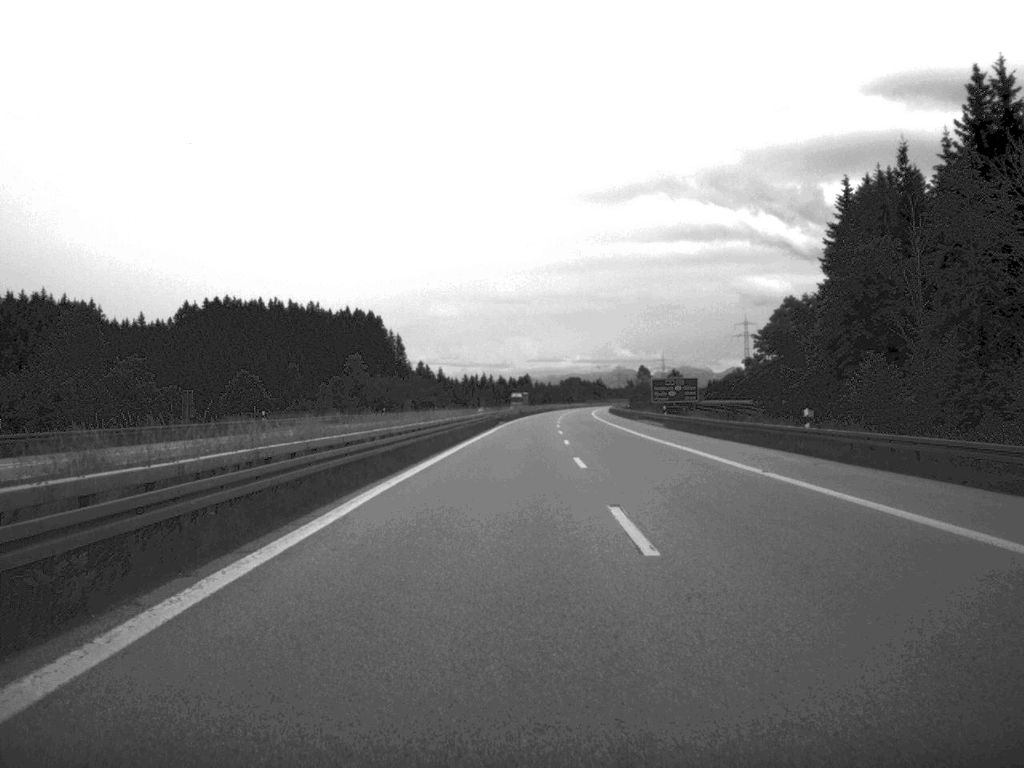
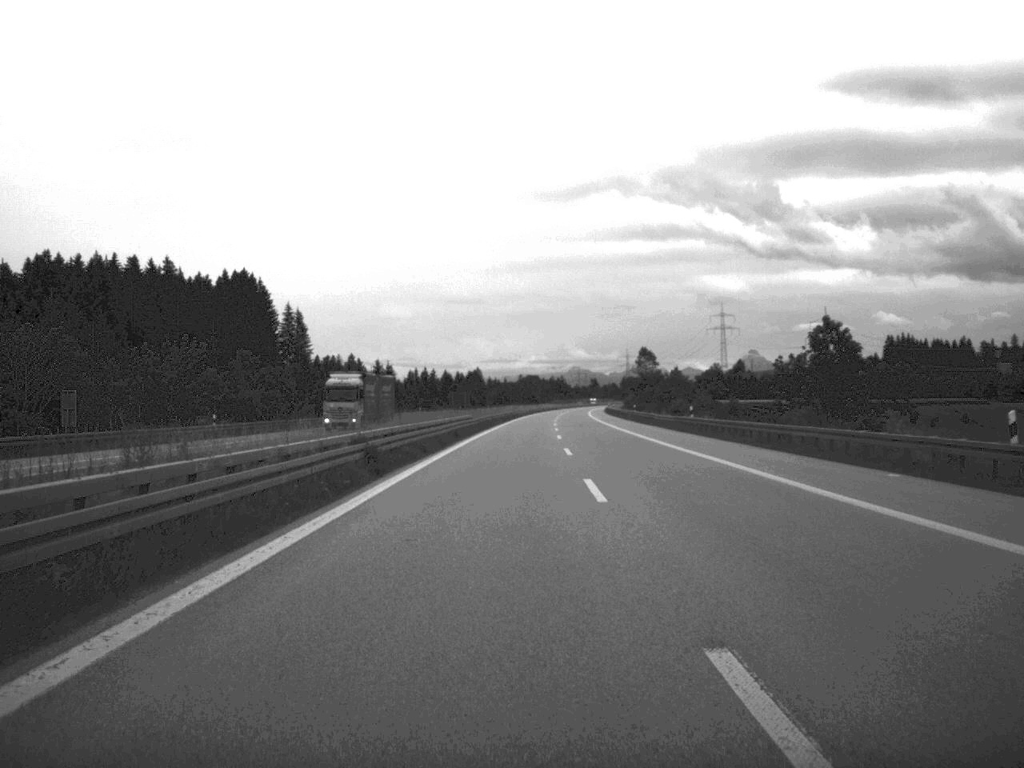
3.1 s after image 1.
(+1.8, +117.0) m; +2°
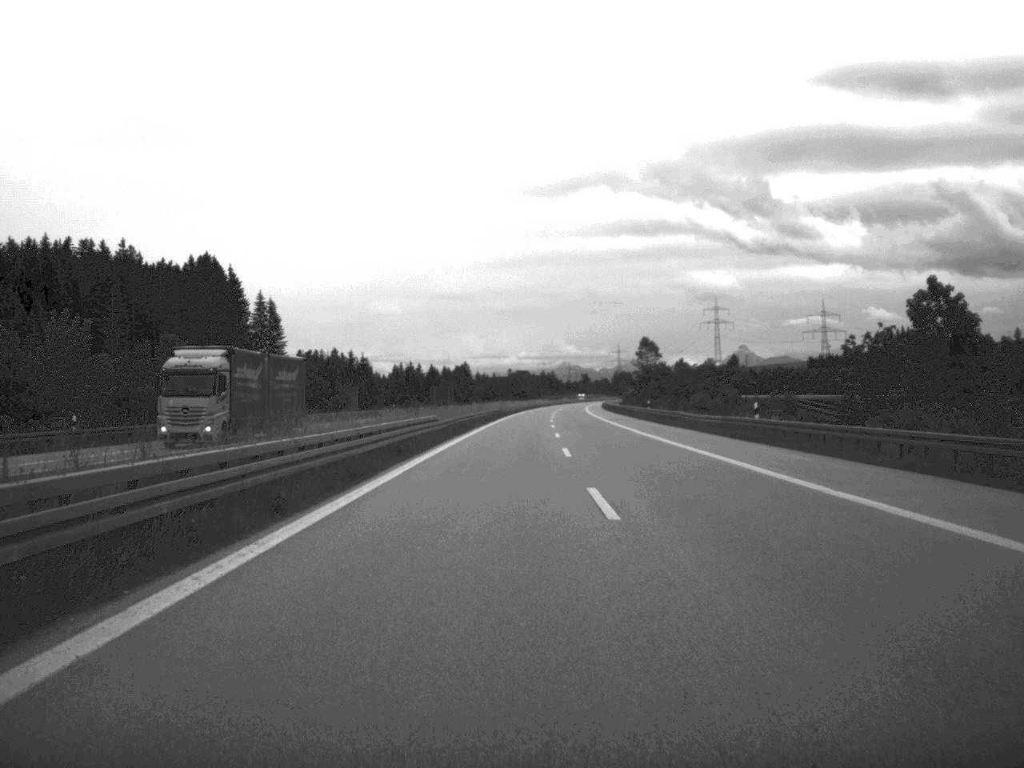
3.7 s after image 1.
(+0.1, +21.8) m; 0°
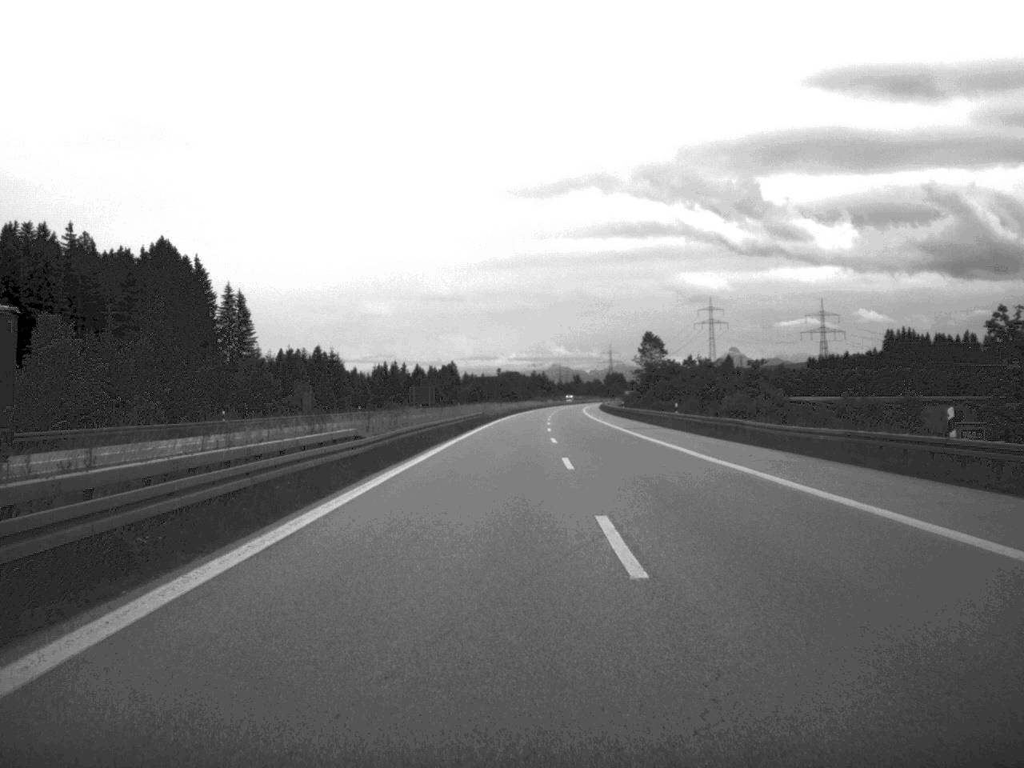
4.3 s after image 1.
(+0.1, +22.8) m; 0°
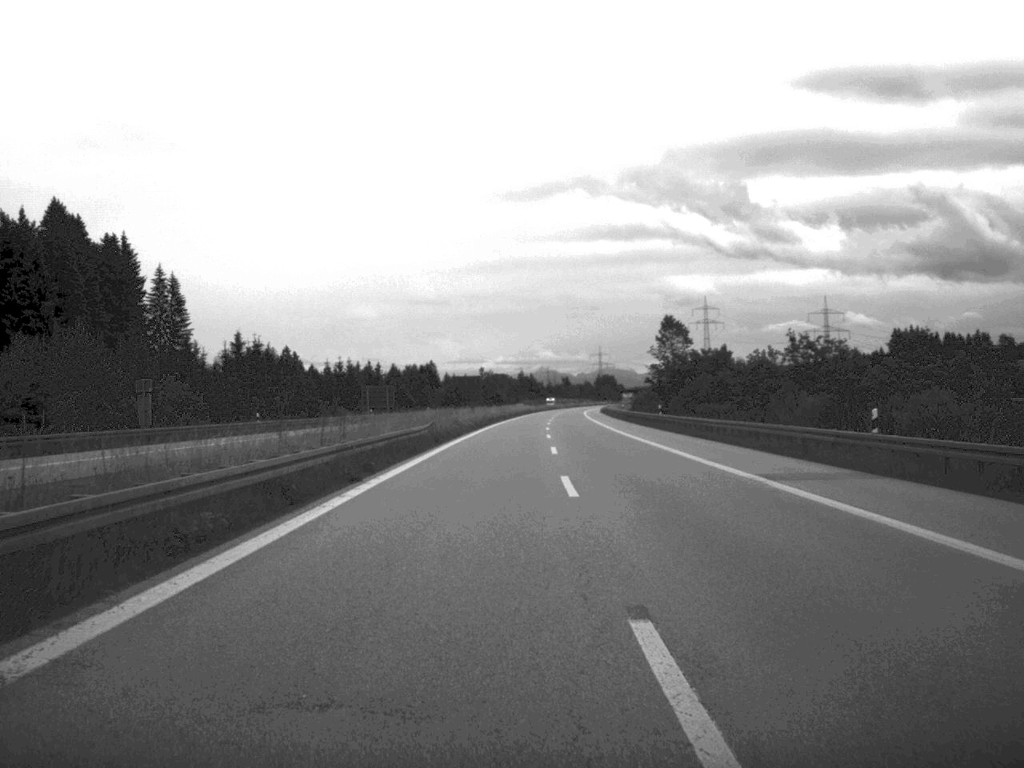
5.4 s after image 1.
(+0.2, +43.1) m; +1°
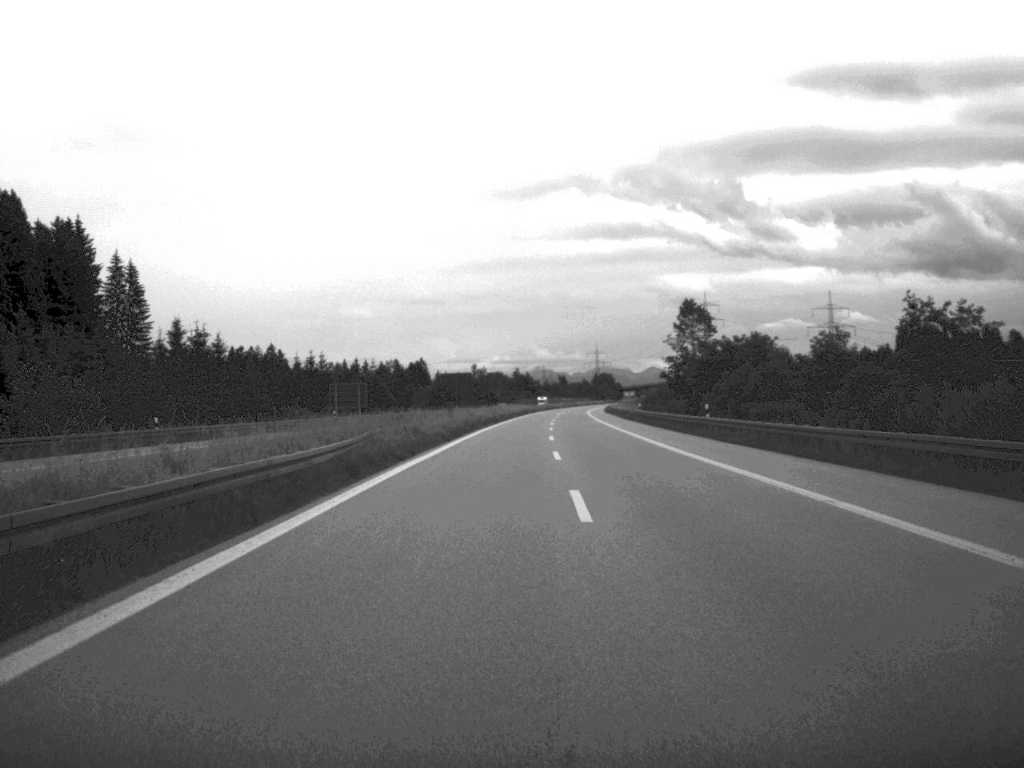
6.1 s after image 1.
(0.0, +22.4) m; 0°
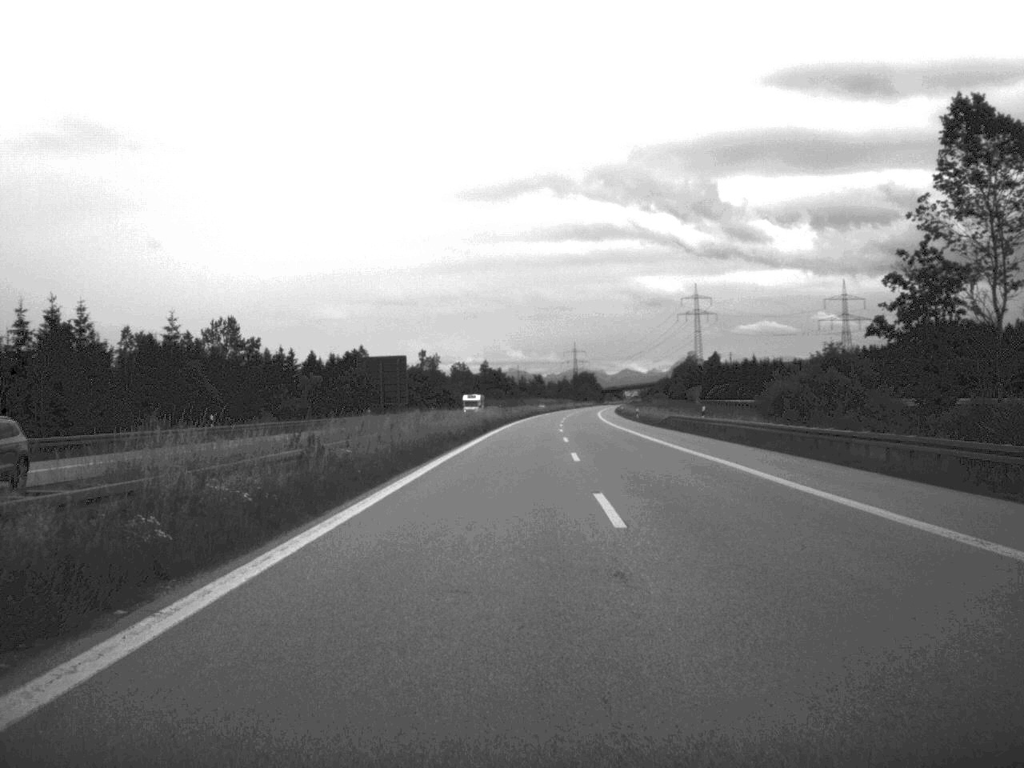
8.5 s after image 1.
(+0.7, +89.2) m; +1°
